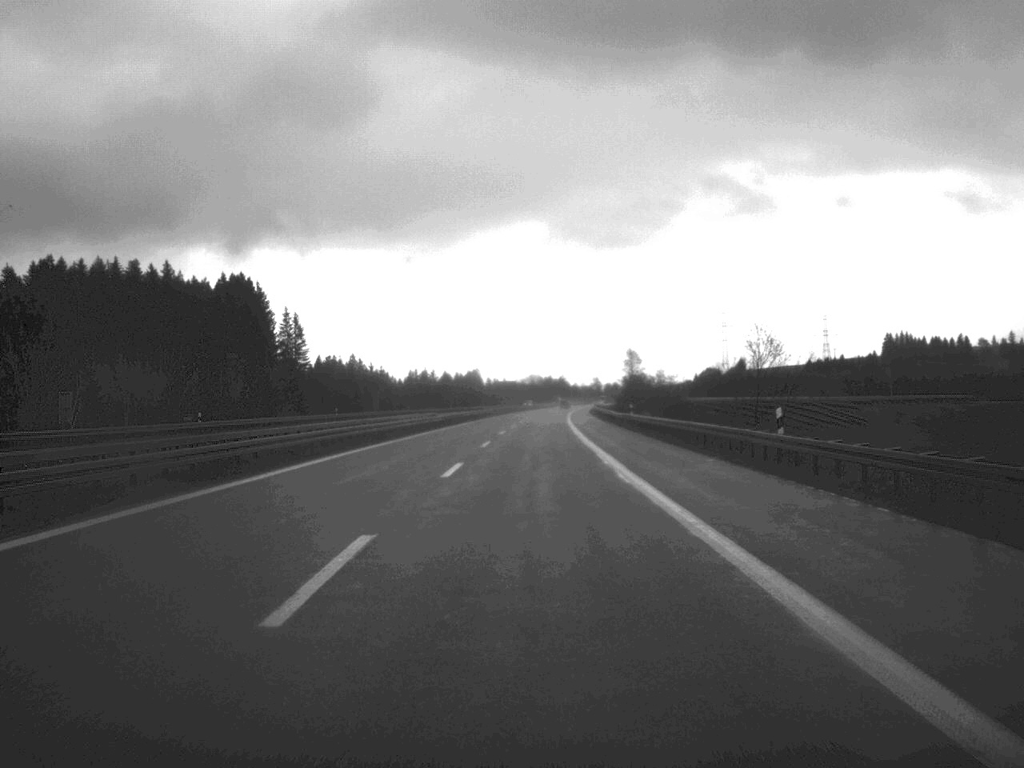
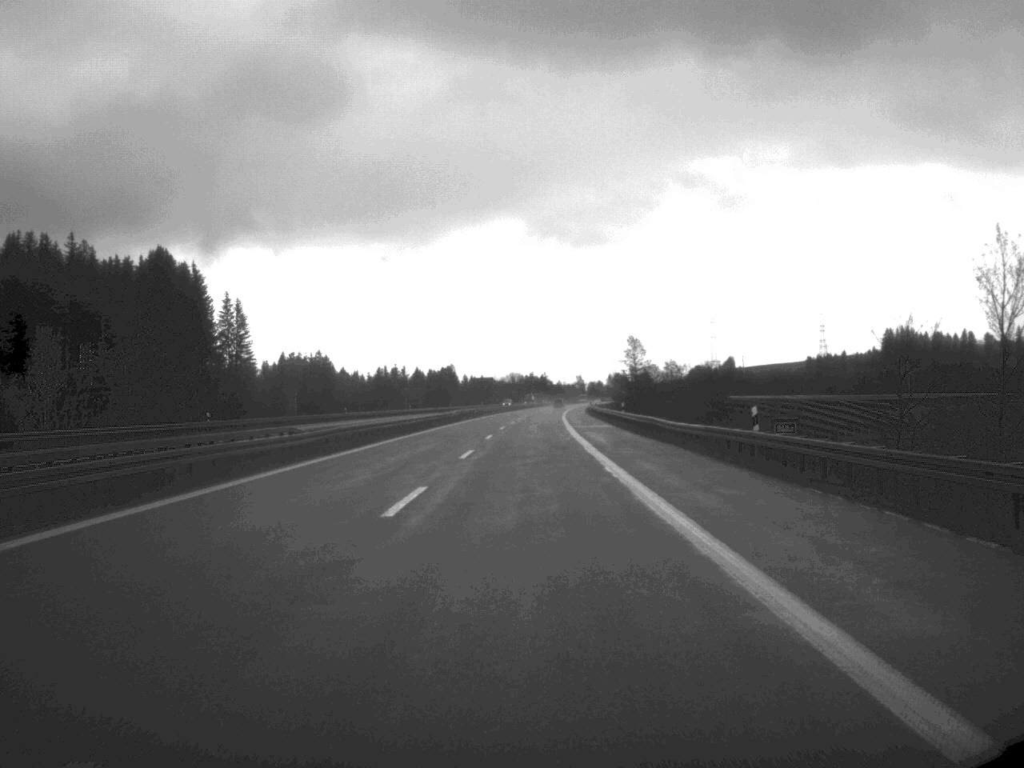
(+0.3, +45.2) m; +1°
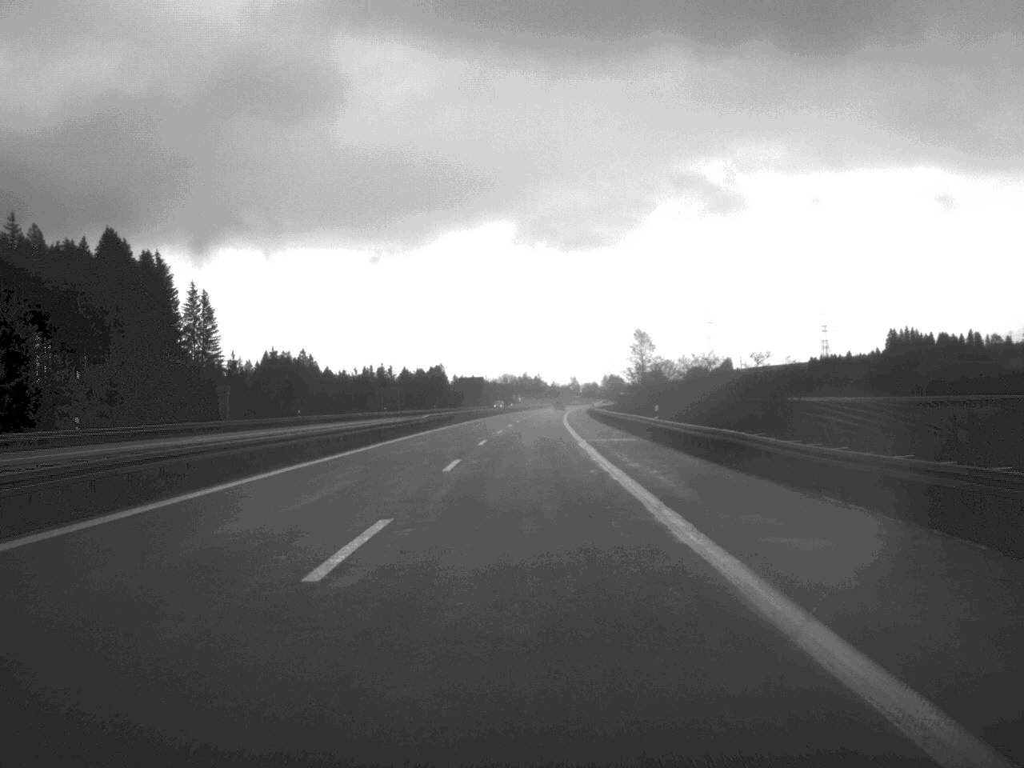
(+0.1, +23.6) m; 0°
